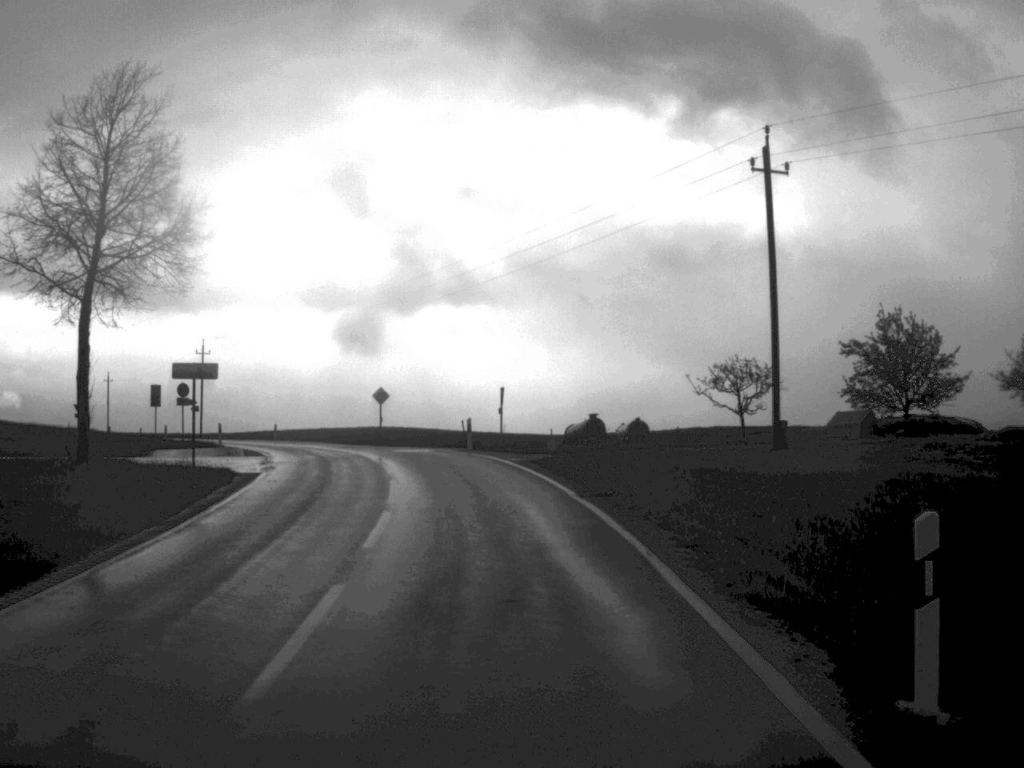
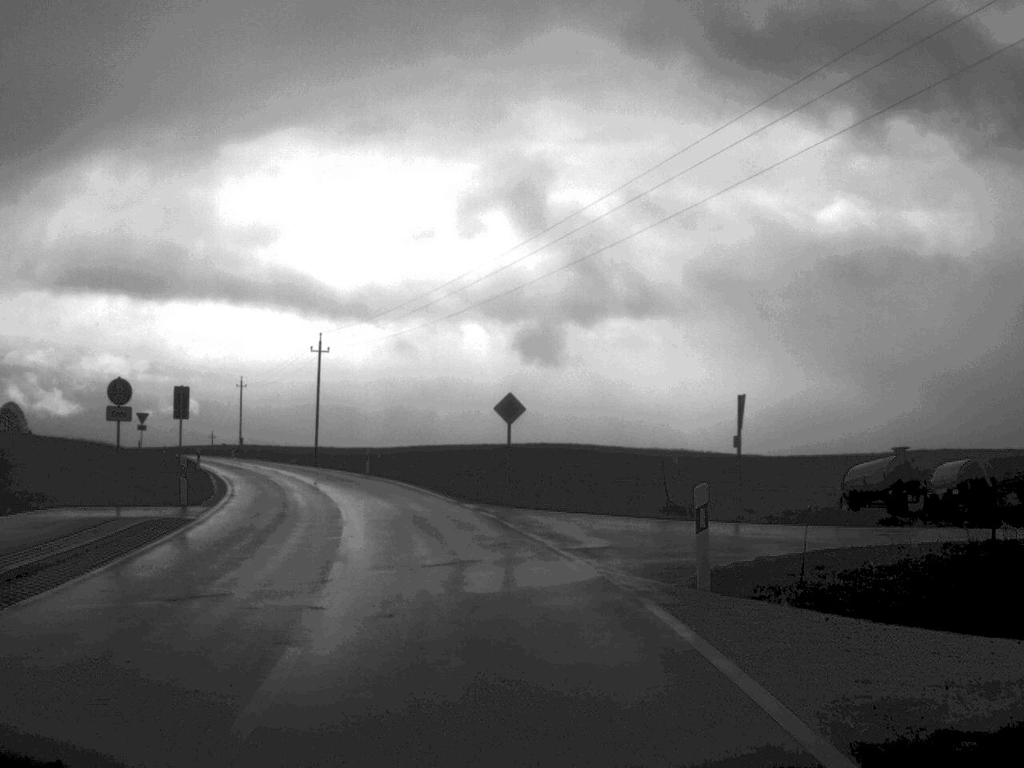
(-1.5, +26.6) m; -9°
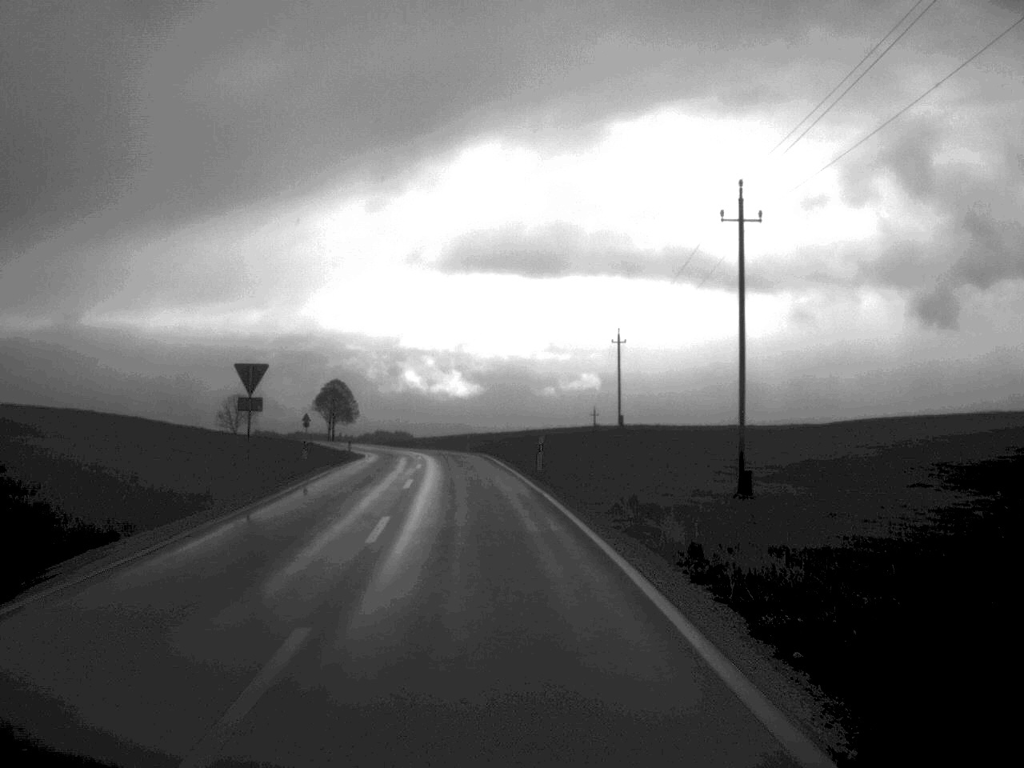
(-9.2, +53.2) m; -18°
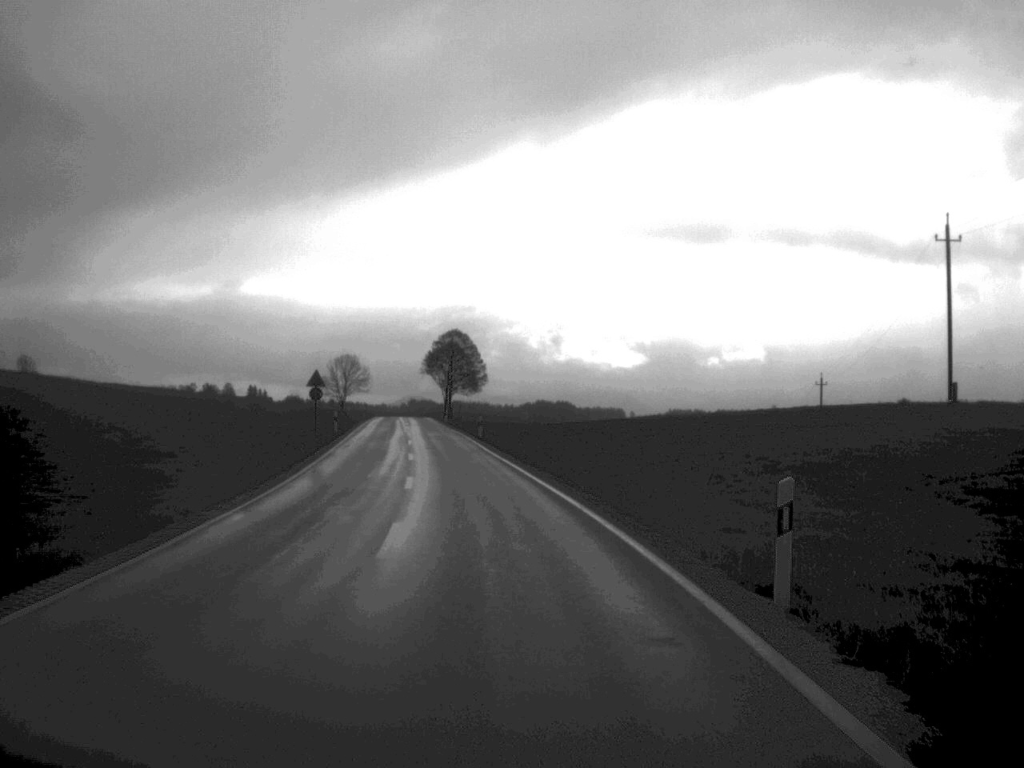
(-3.9, +62.3) m; -7°
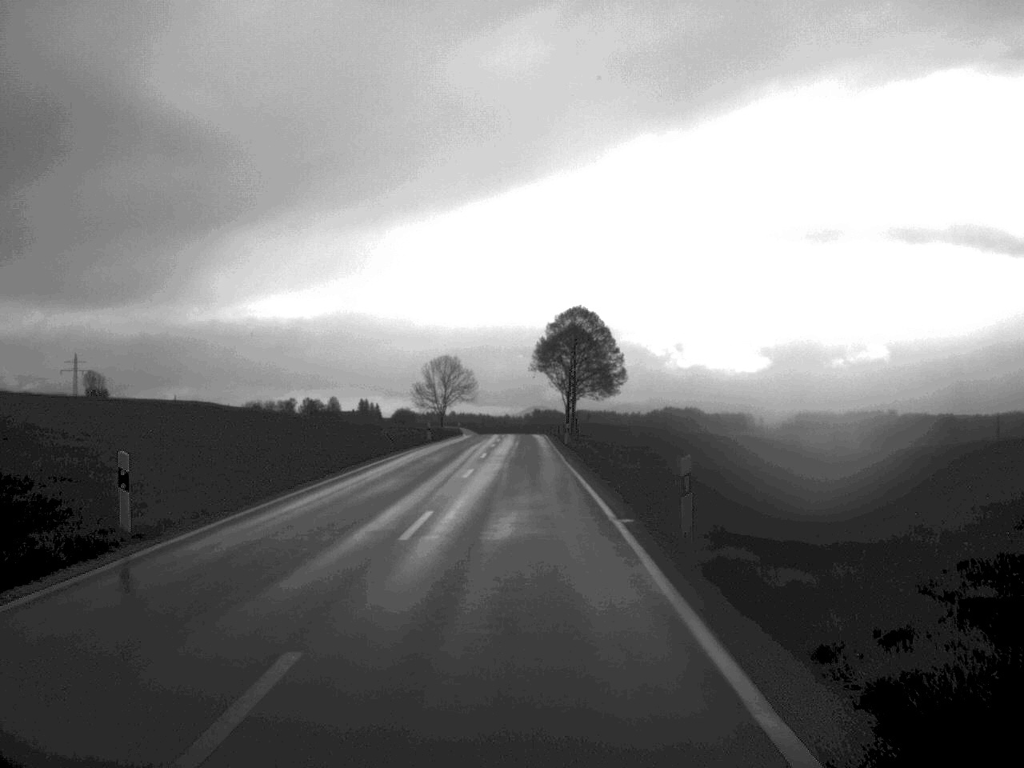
(-2.5, +44.2) m; -6°
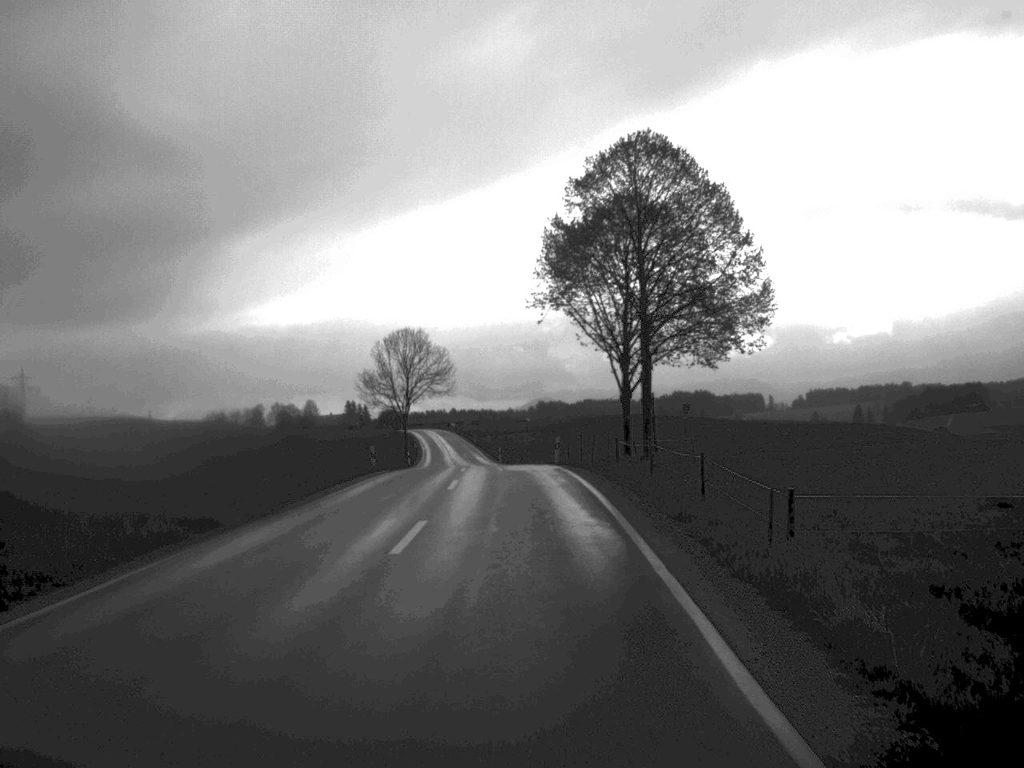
(-0.1, +61.8) m; 0°
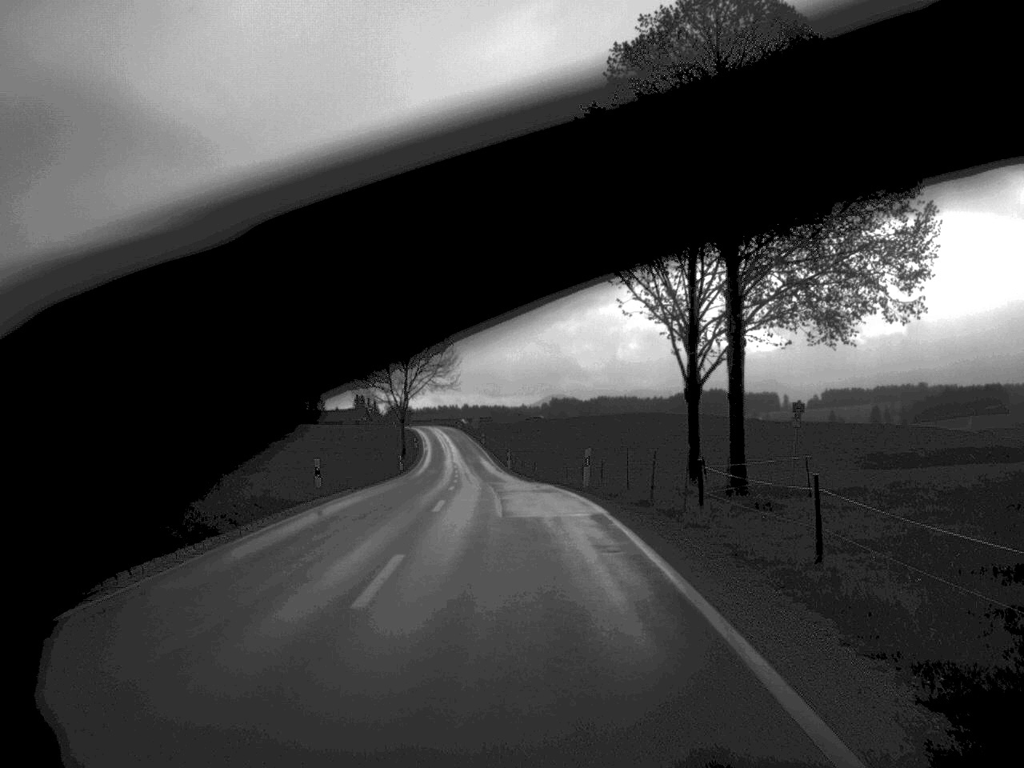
(-0.1, +15.0) m; -1°
